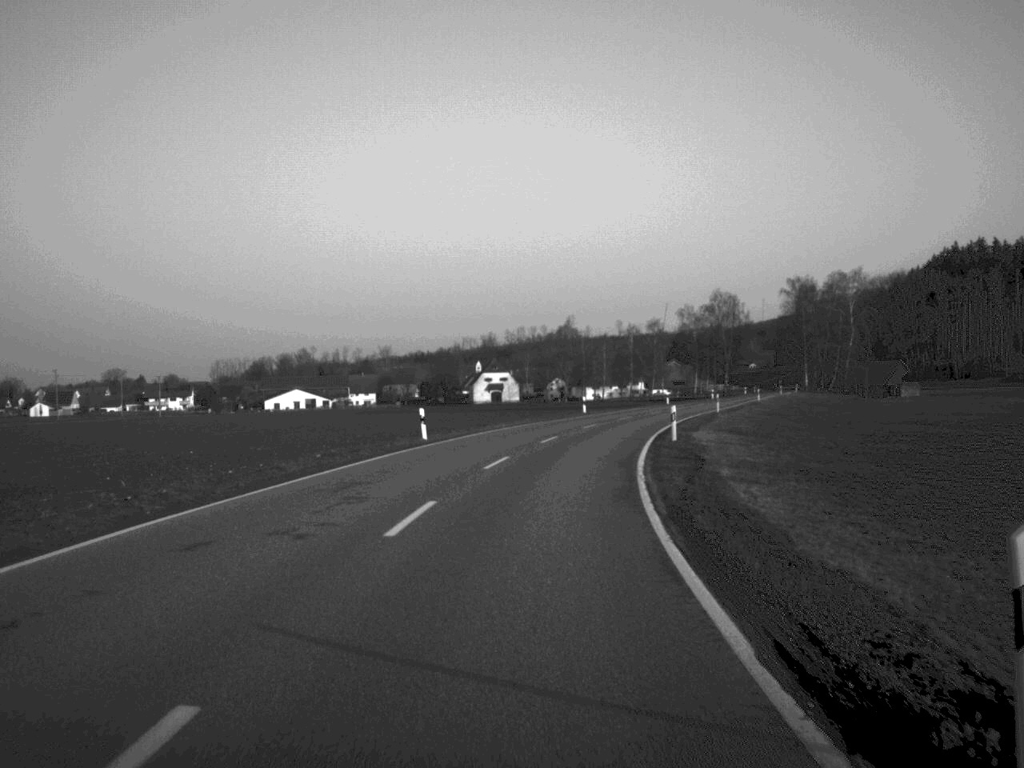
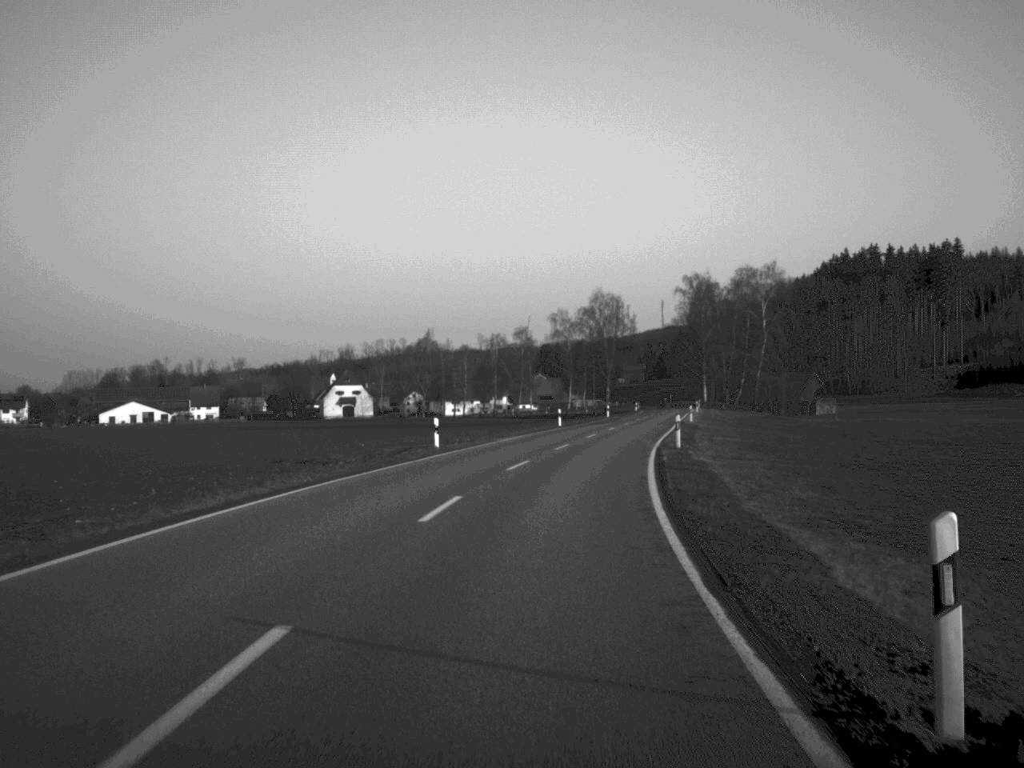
(+1.6, +30.9) m; +6°
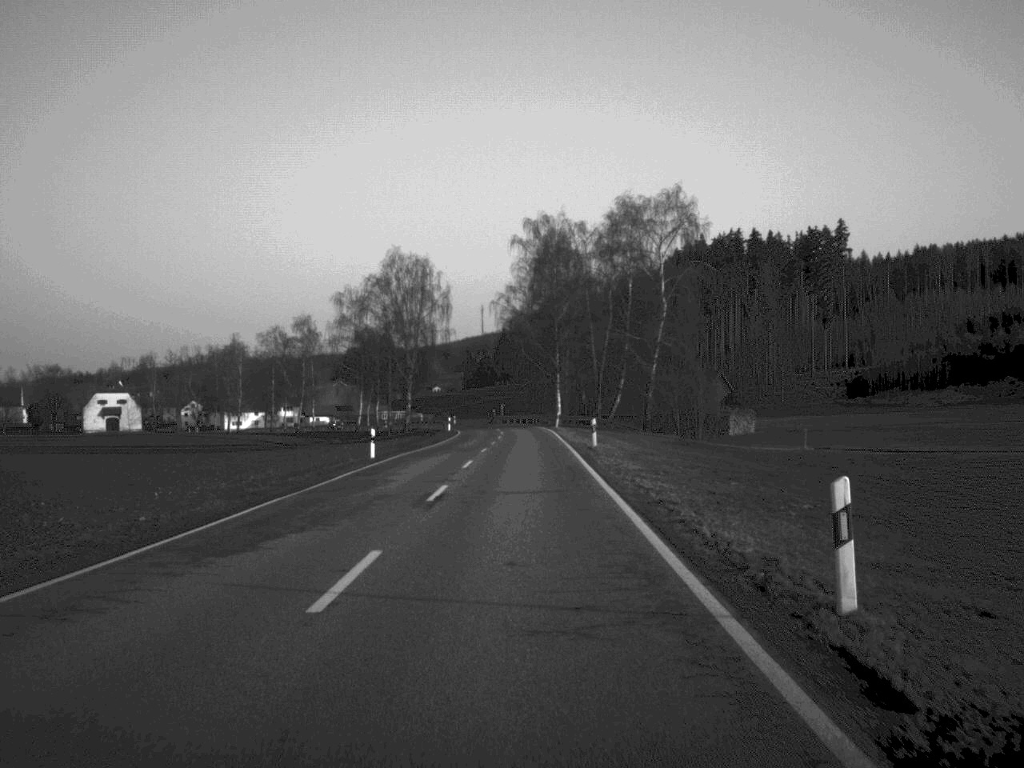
(+5.6, +62.0) m; +8°
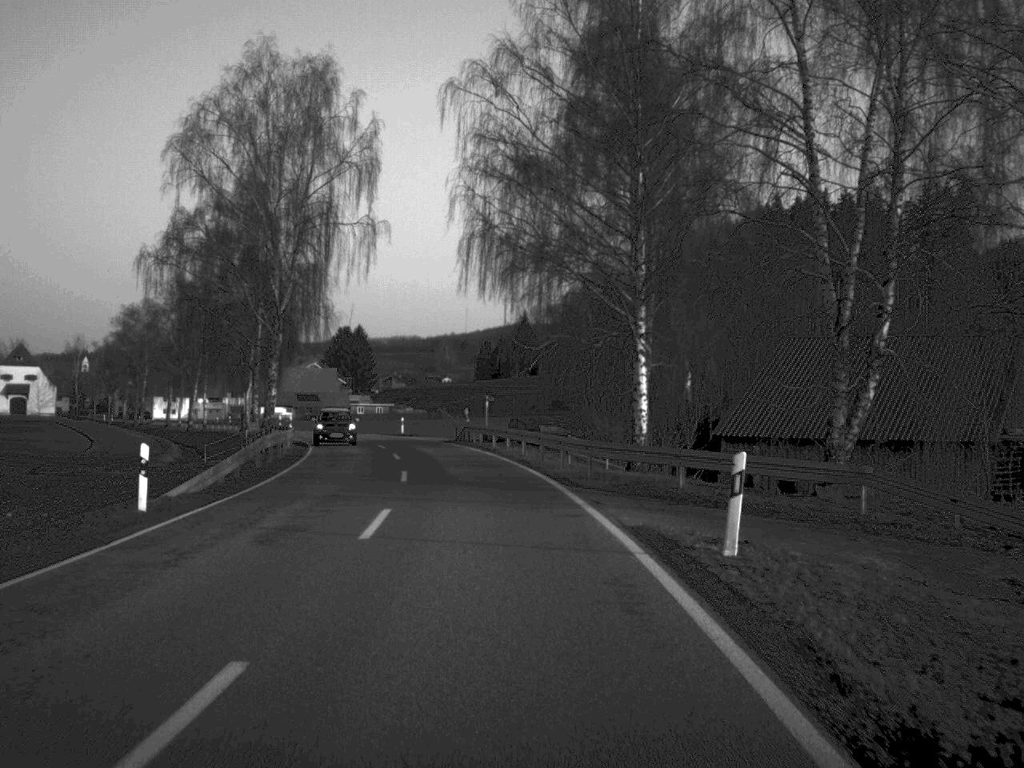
(+0.3, +73.5) m; -1°
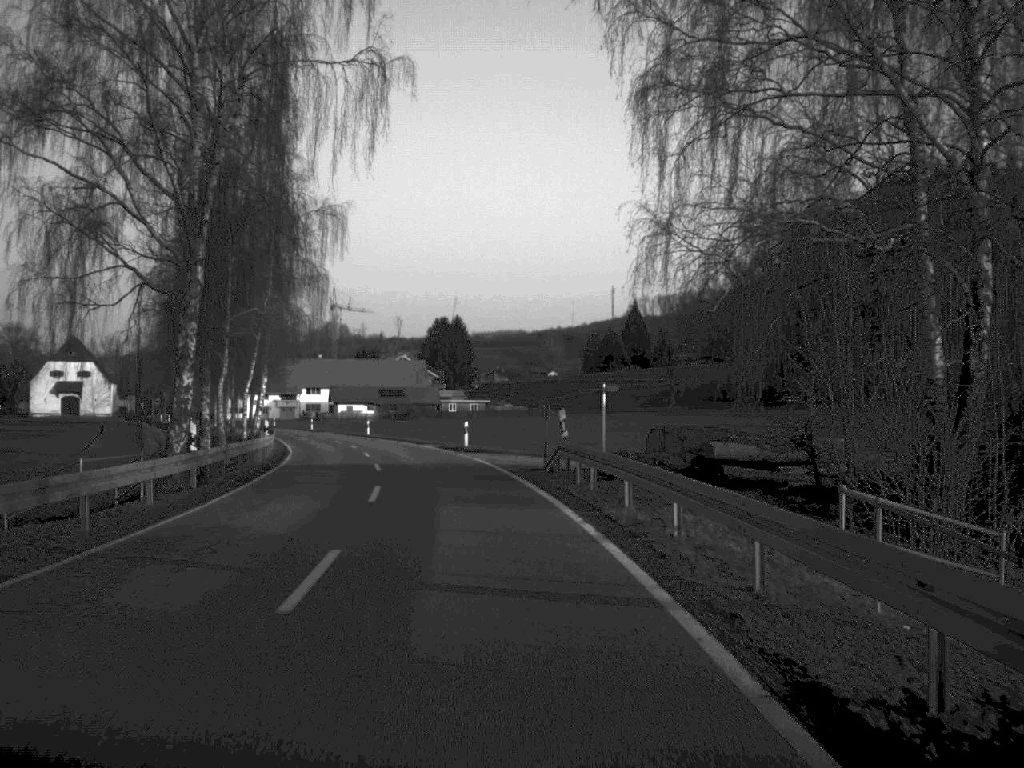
(-1.0, +27.5) m; -5°
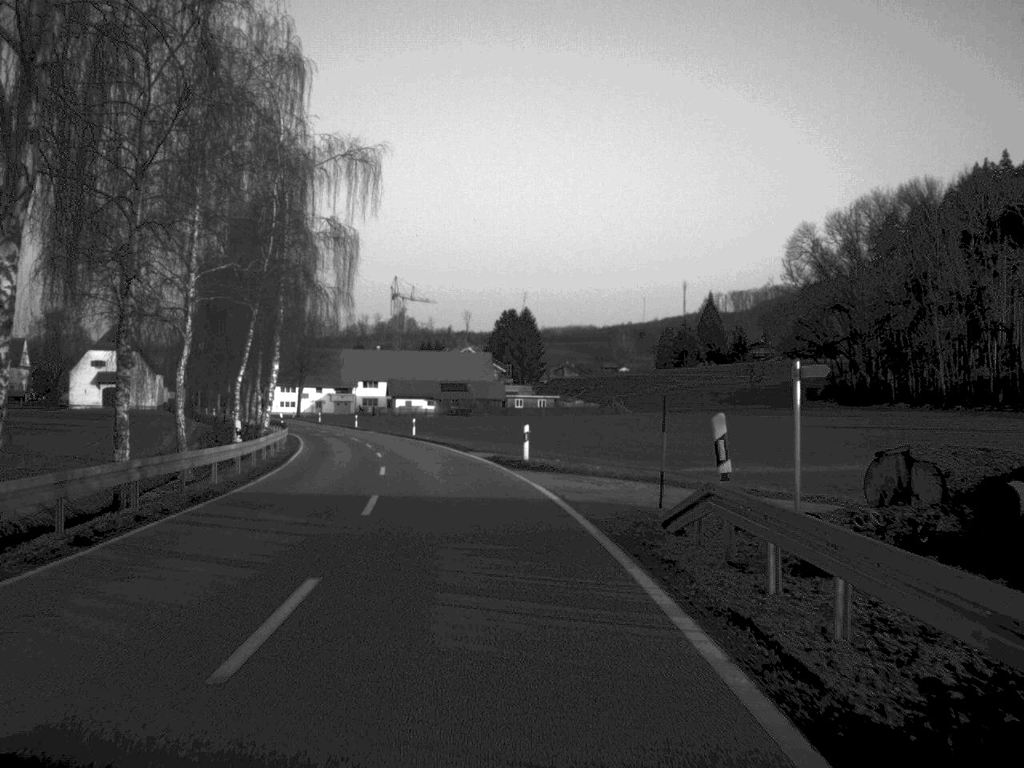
(-0.4, +13.8) m; -3°
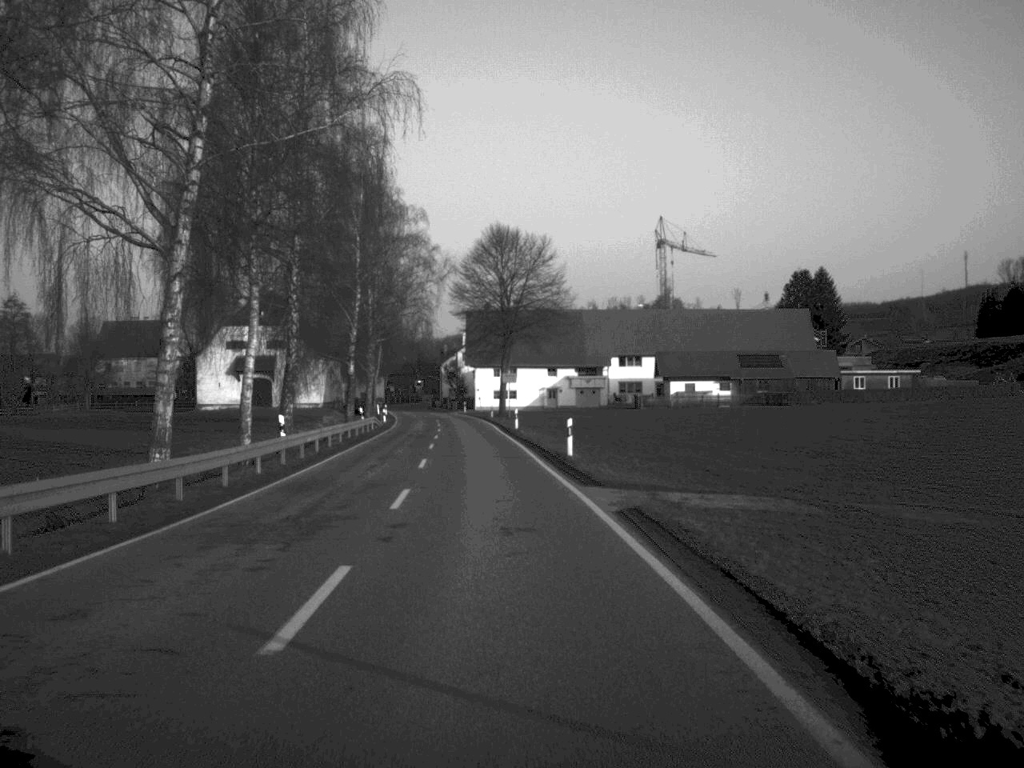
(-7.3, +66.6) m; -12°
